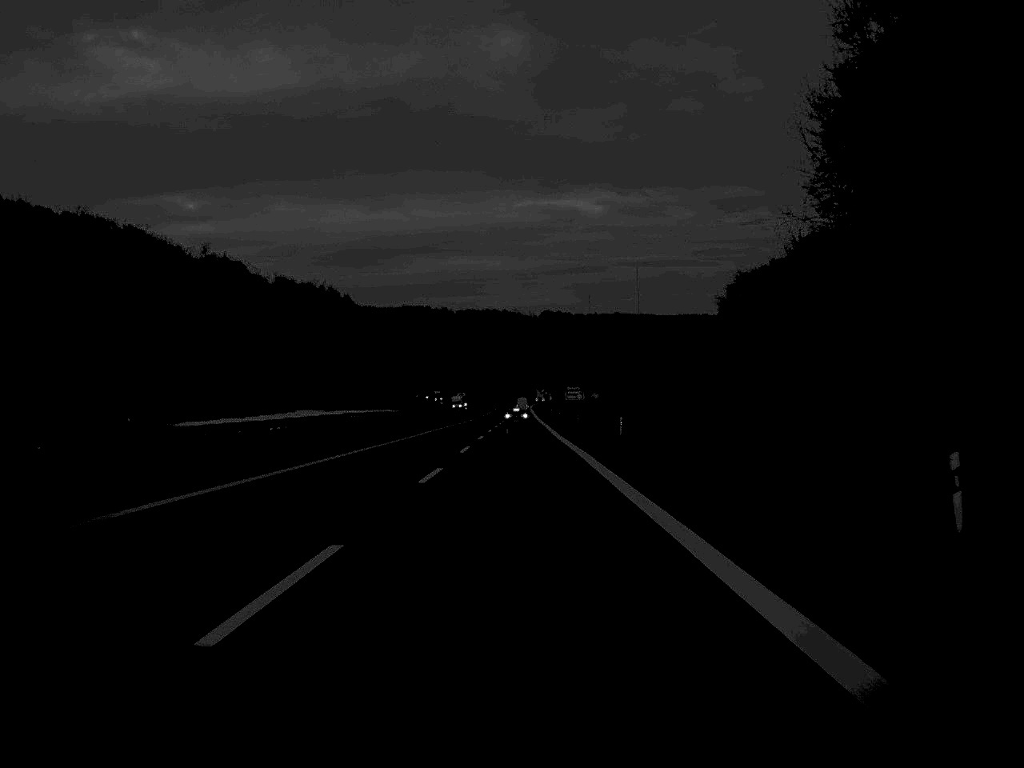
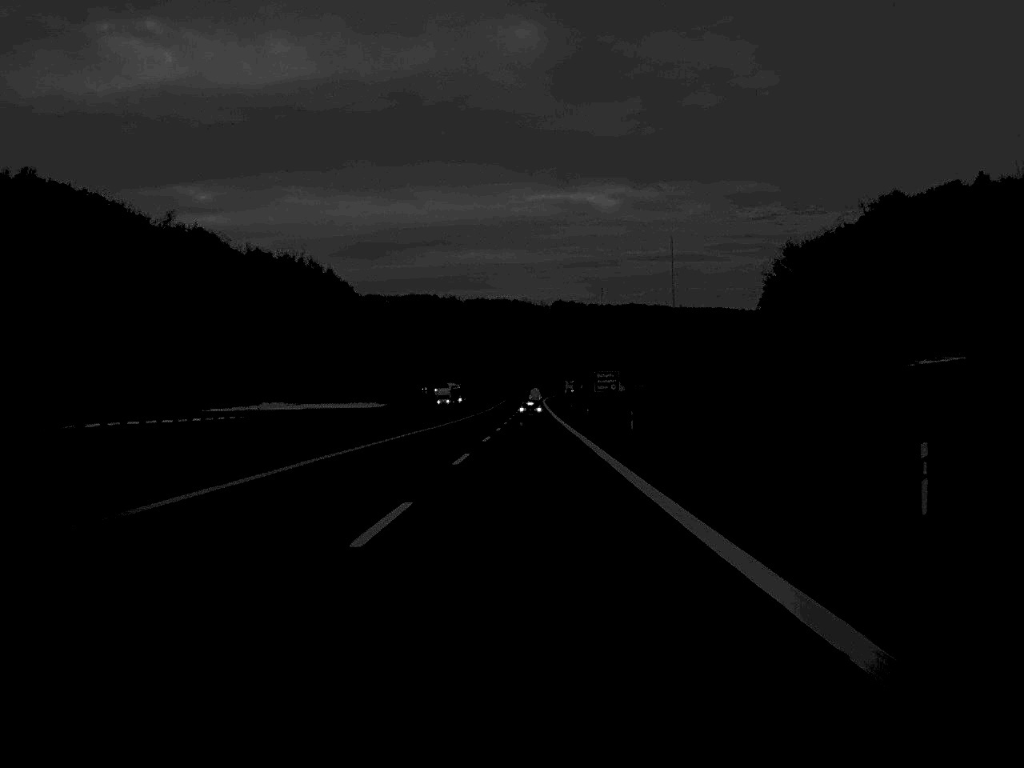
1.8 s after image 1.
(-0.3, +47.6) m; 0°
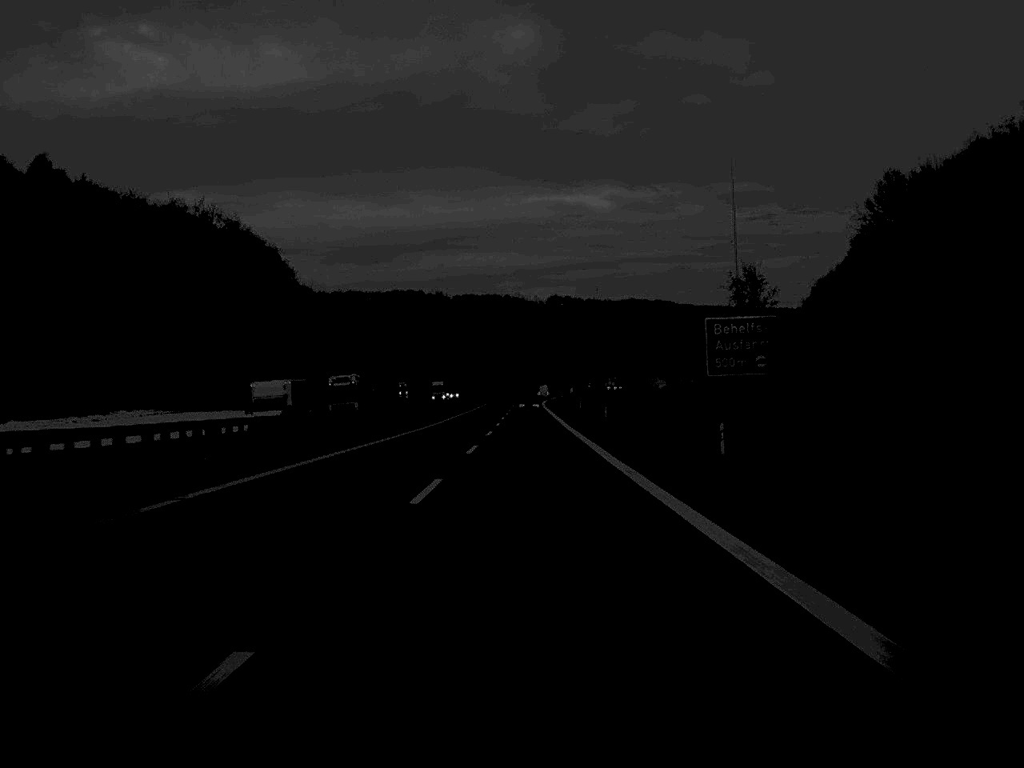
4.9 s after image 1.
(+0.4, +82.5) m; 0°
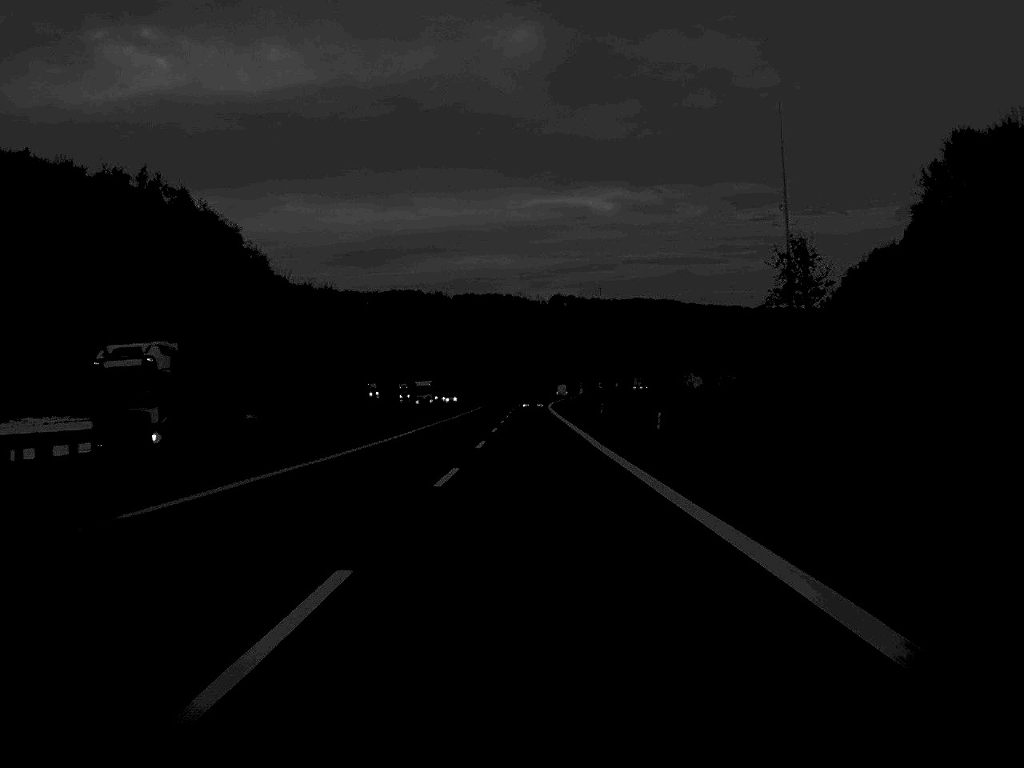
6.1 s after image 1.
(0.0, +31.9) m; 0°
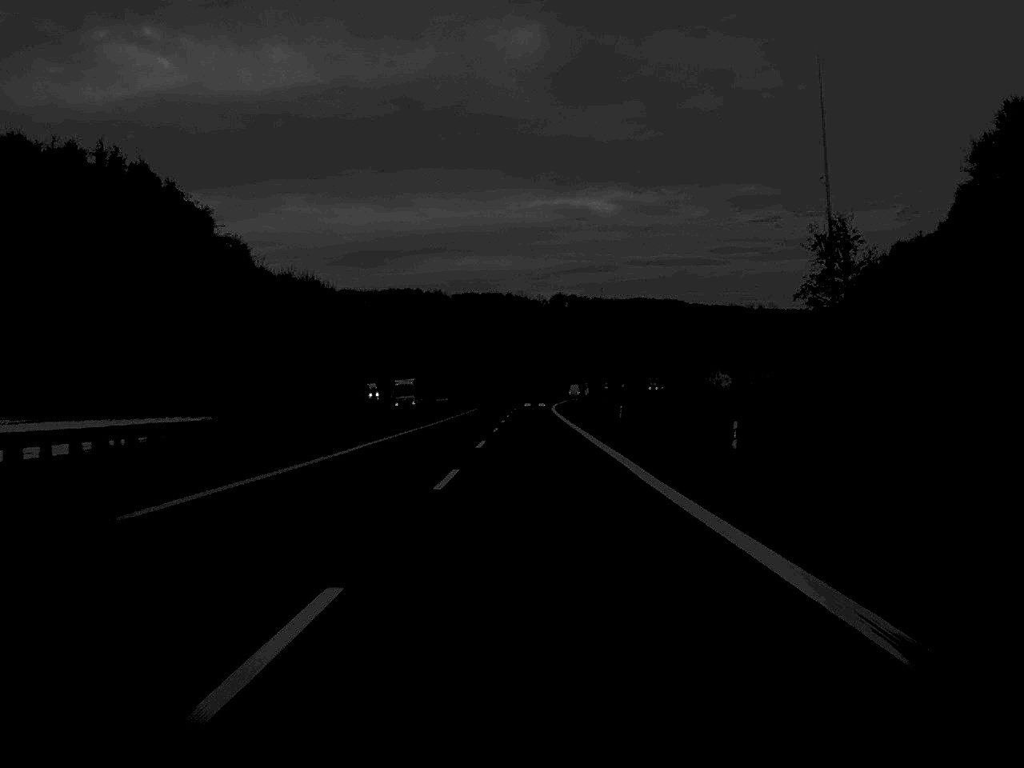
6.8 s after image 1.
(0.0, +18.6) m; 0°
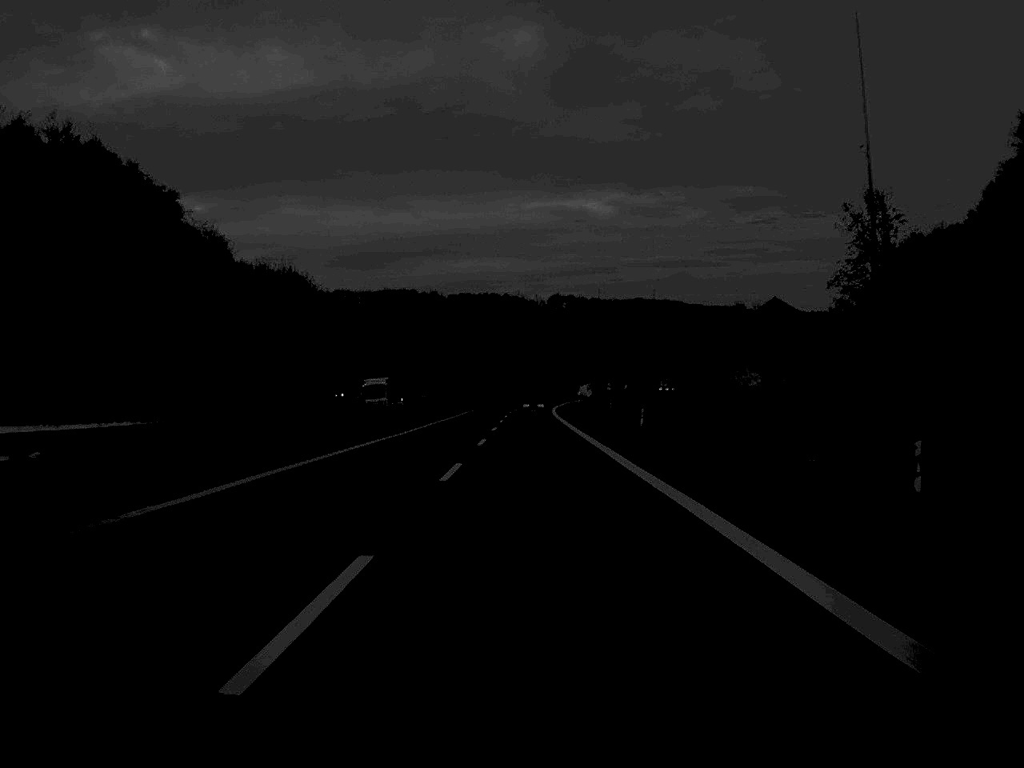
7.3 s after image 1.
(0.0, +15.6) m; 0°
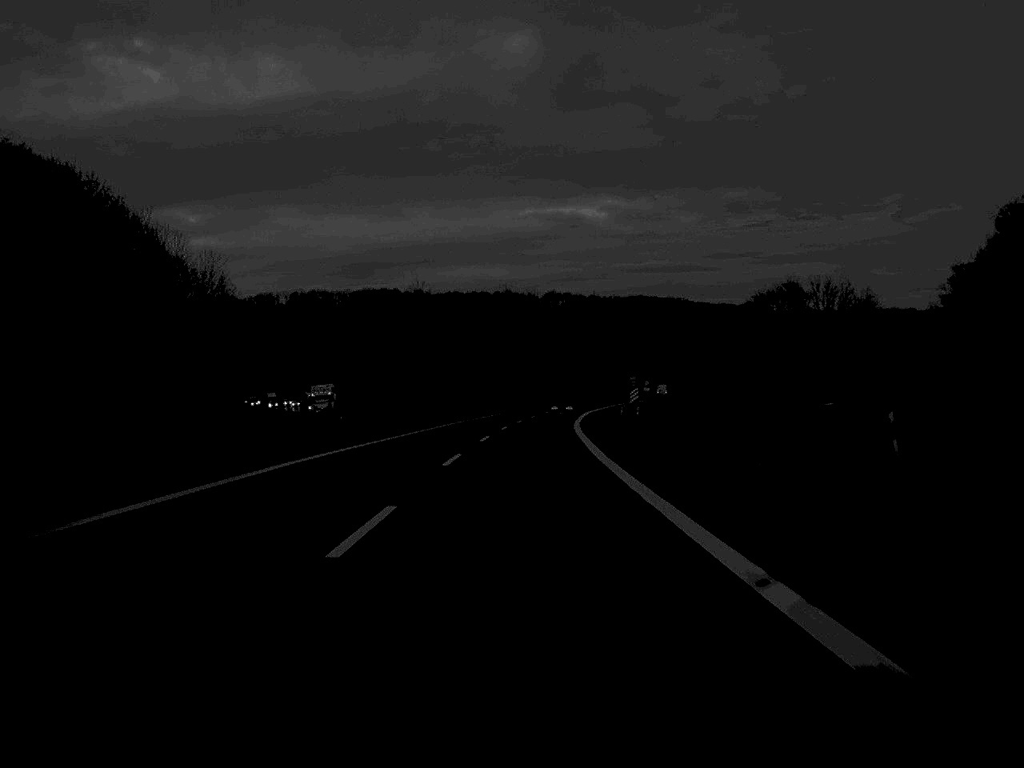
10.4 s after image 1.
(+0.3, +82.4) m; 0°
